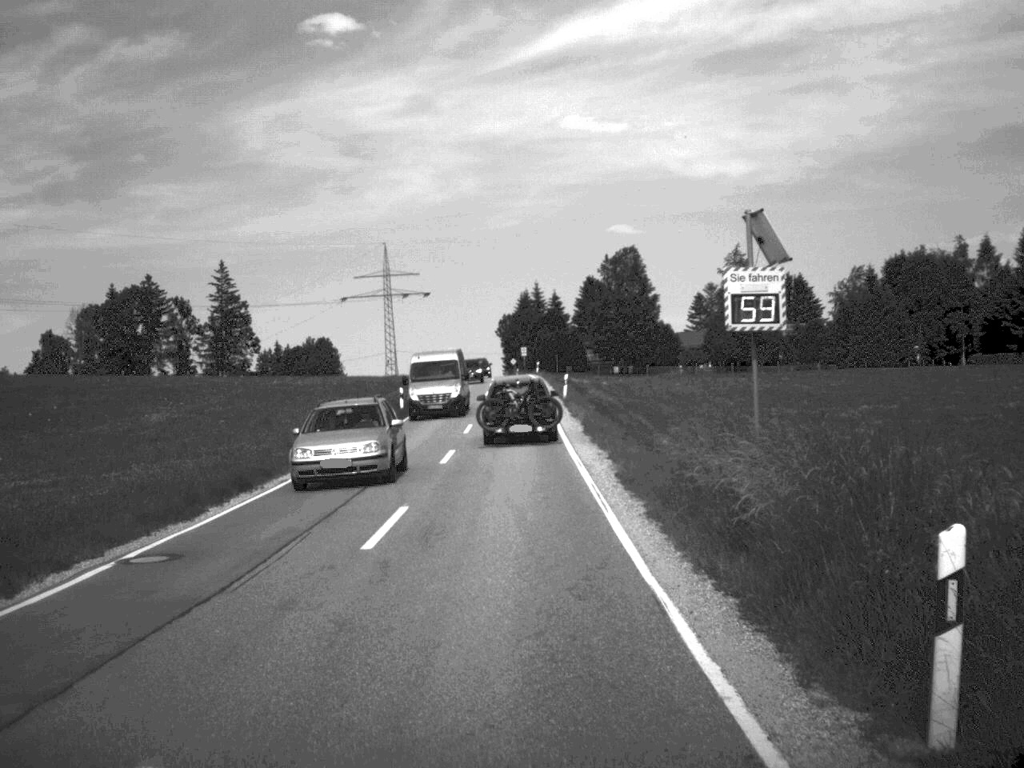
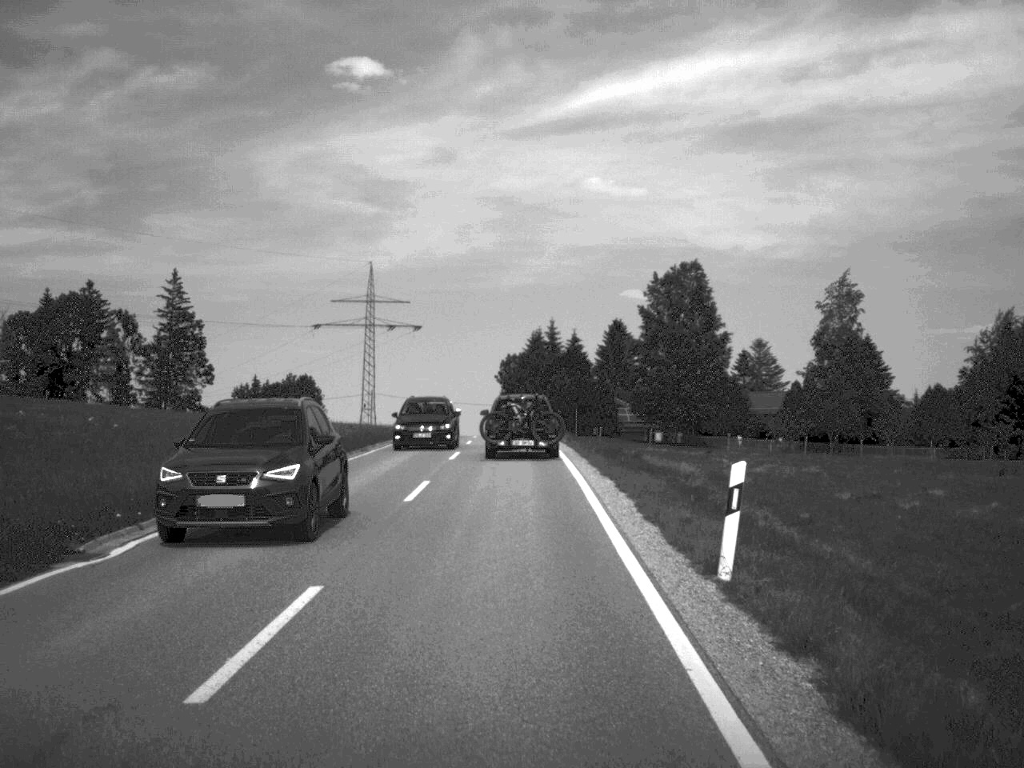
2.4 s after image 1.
(-0.1, +41.7) m; 0°
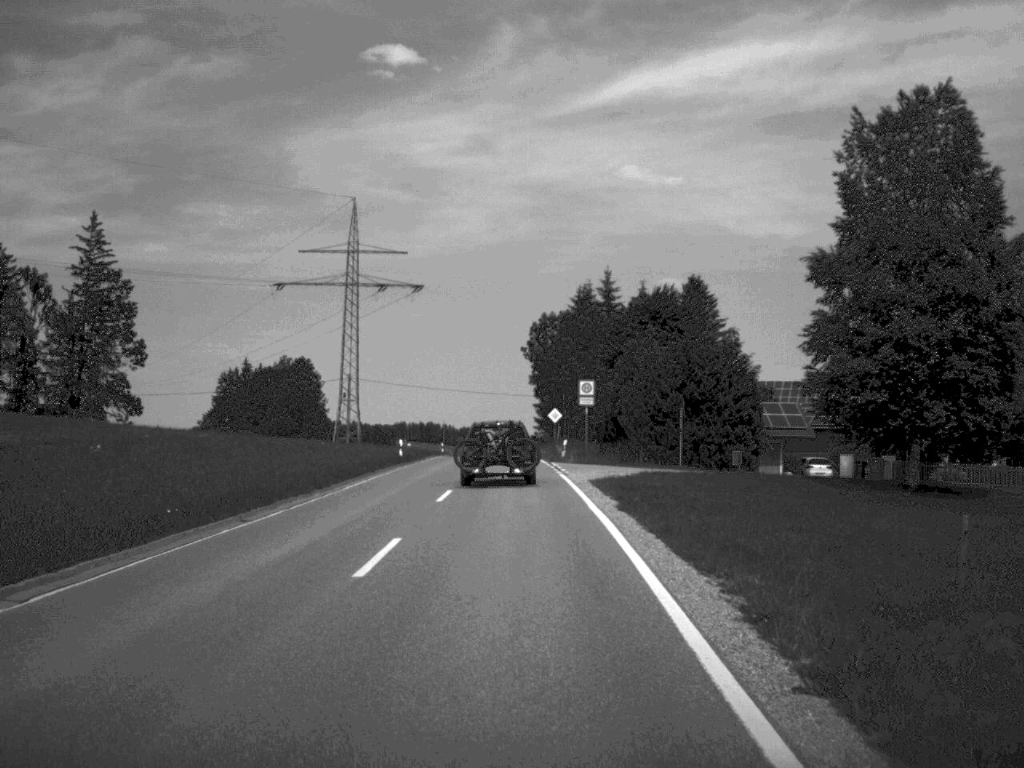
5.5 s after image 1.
(-0.5, +53.2) m; -2°
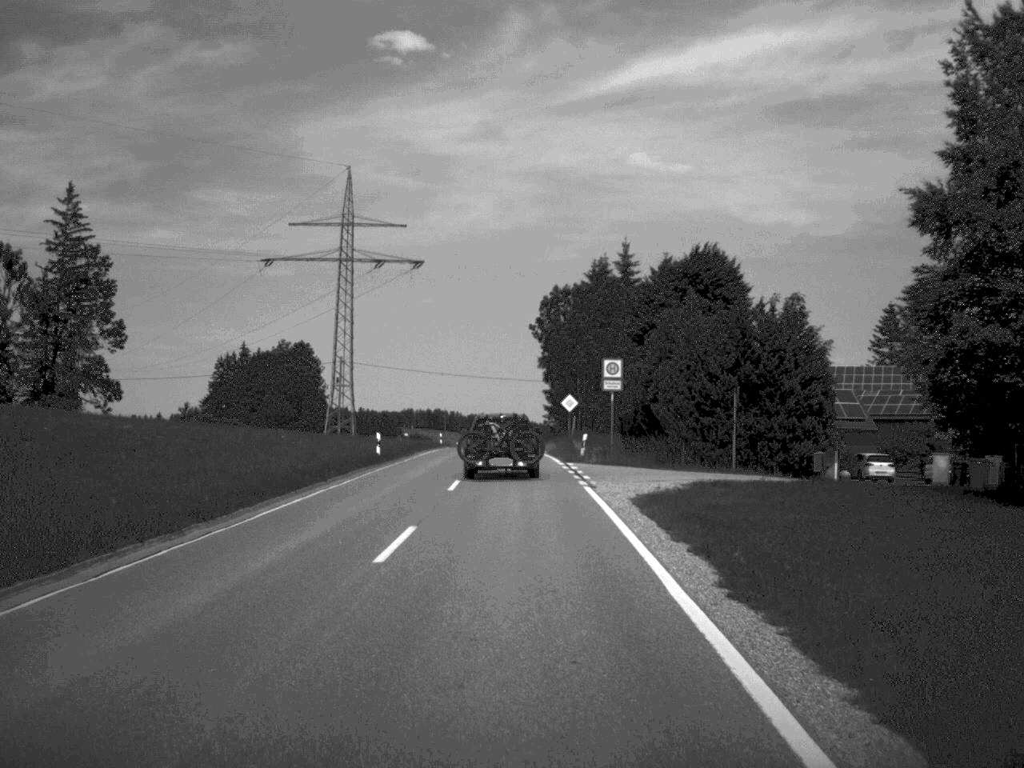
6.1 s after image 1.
(0.0, +10.9) m; 0°
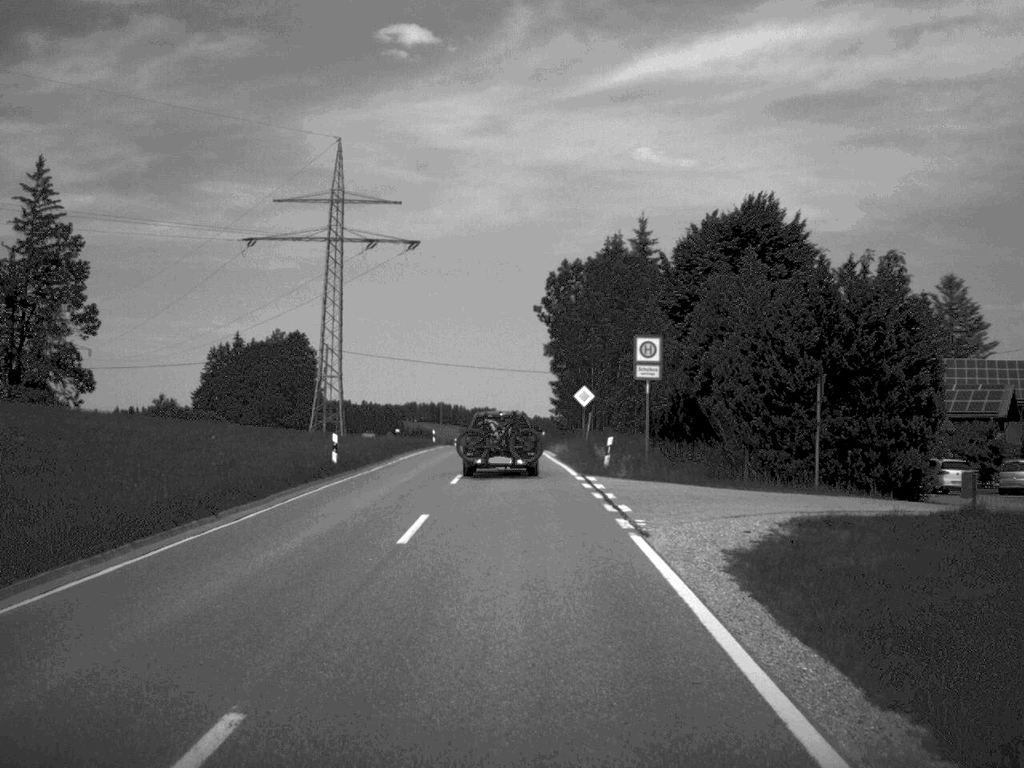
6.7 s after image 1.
(0.0, +10.6) m; 0°
